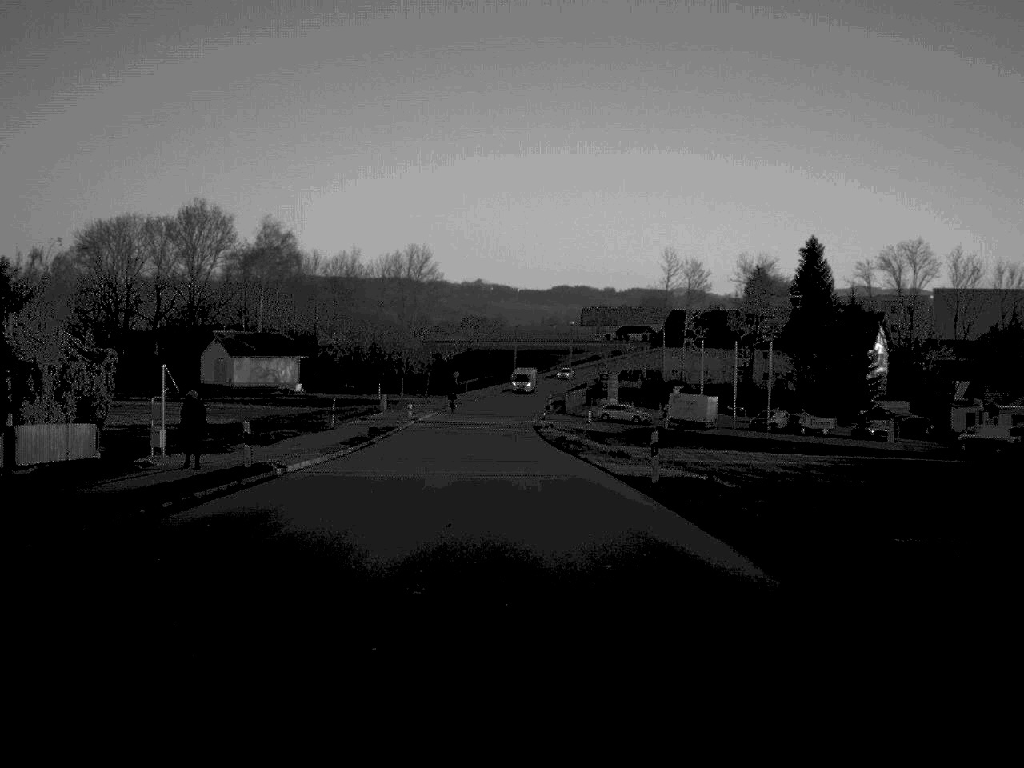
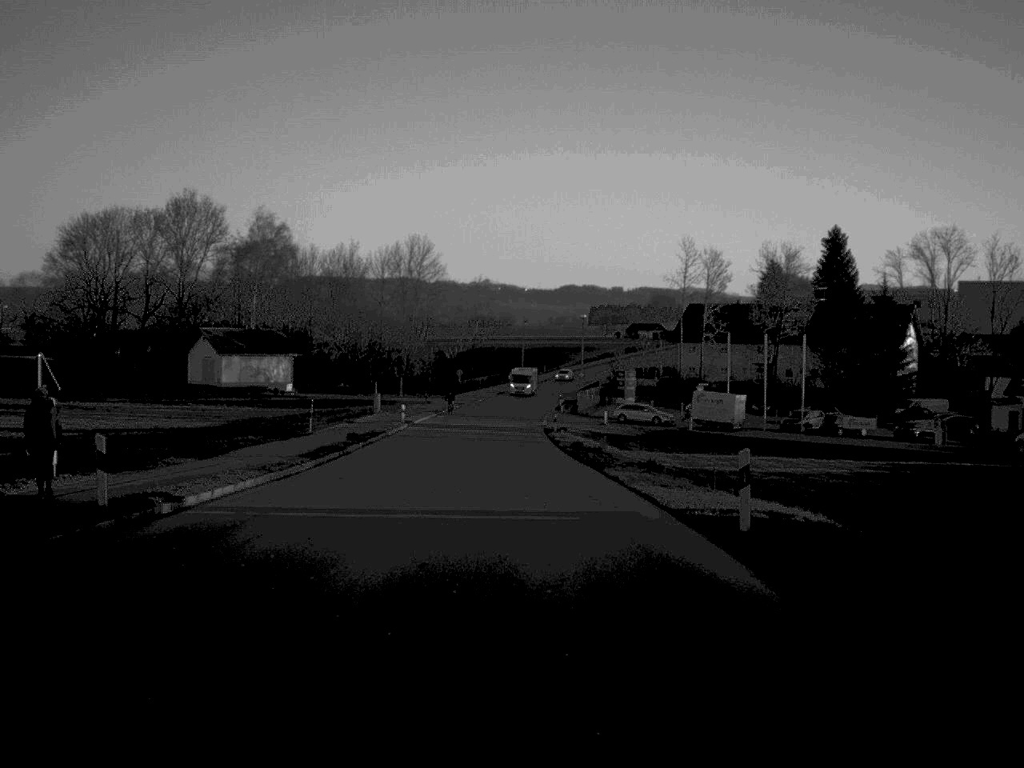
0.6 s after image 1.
(0.0, +9.5) m; 0°
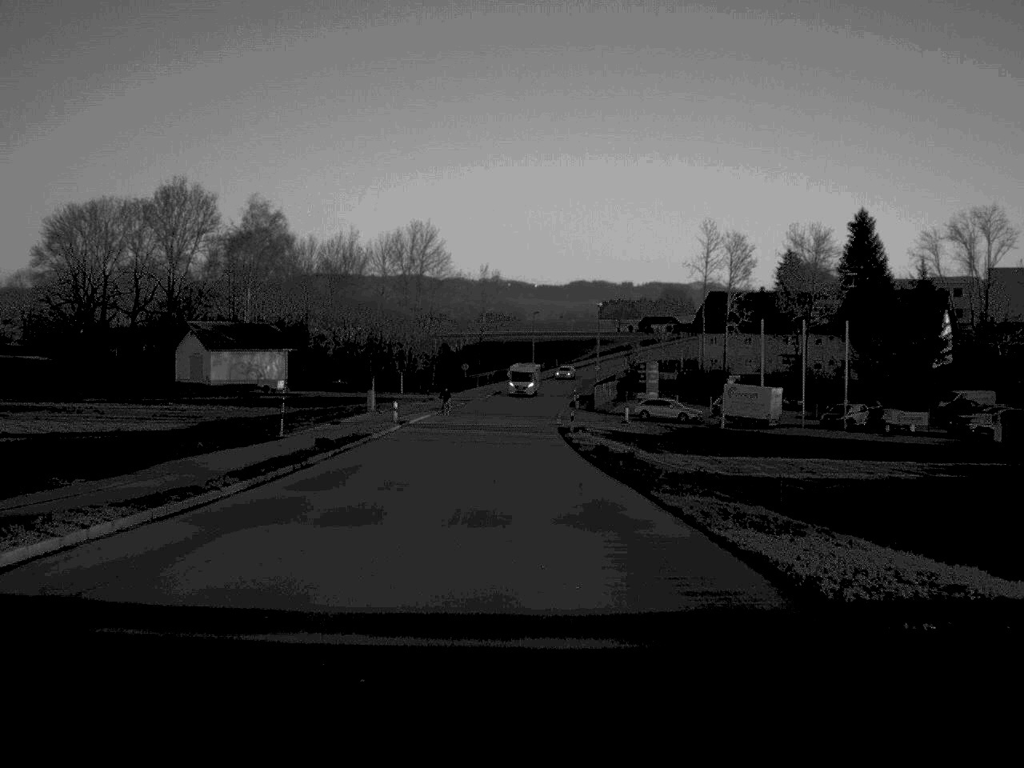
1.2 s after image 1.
(0.0, +9.5) m; 0°
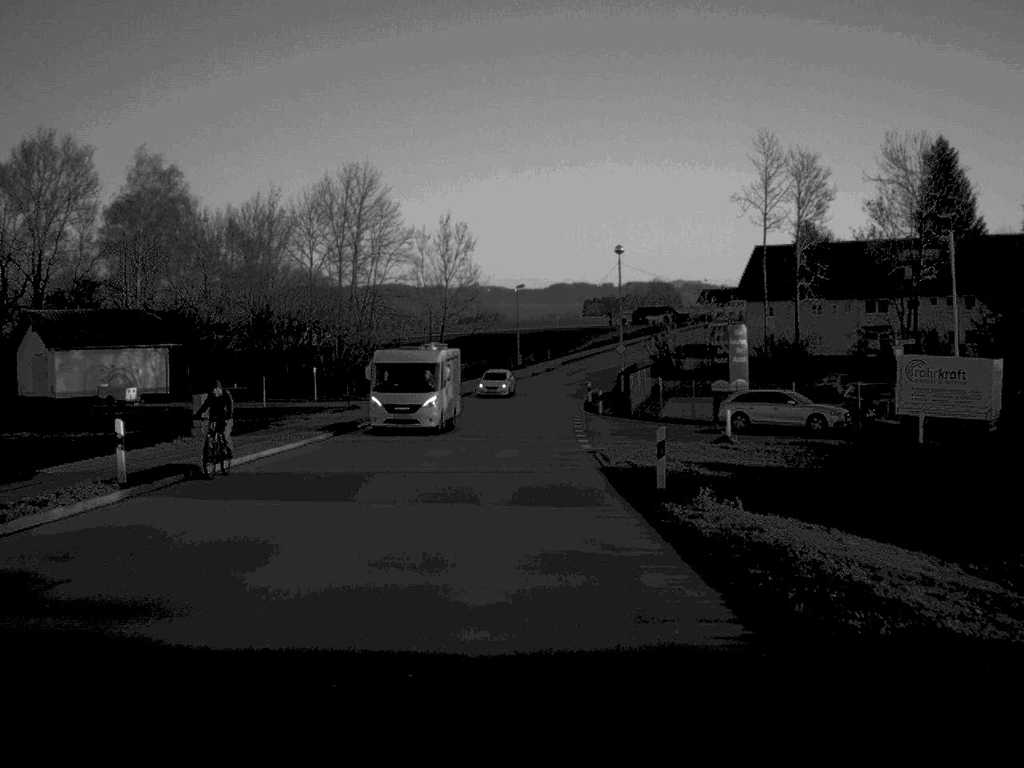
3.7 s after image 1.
(-0.1, +40.3) m; +1°
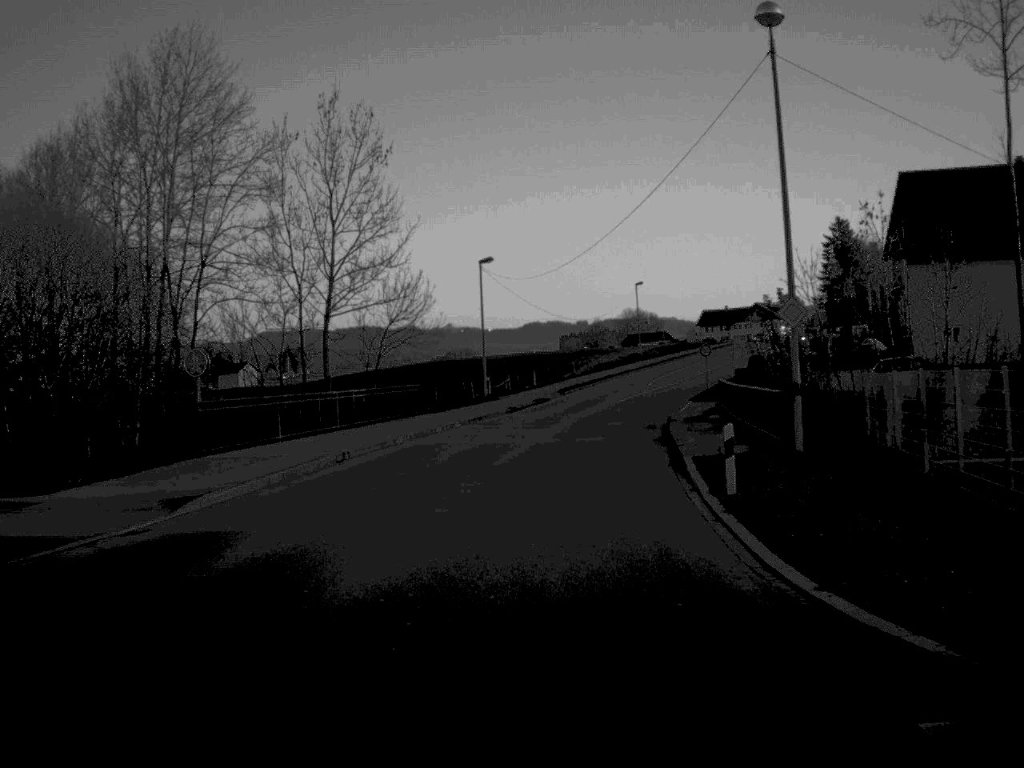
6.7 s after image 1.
(0.0, +49.2) m; +1°
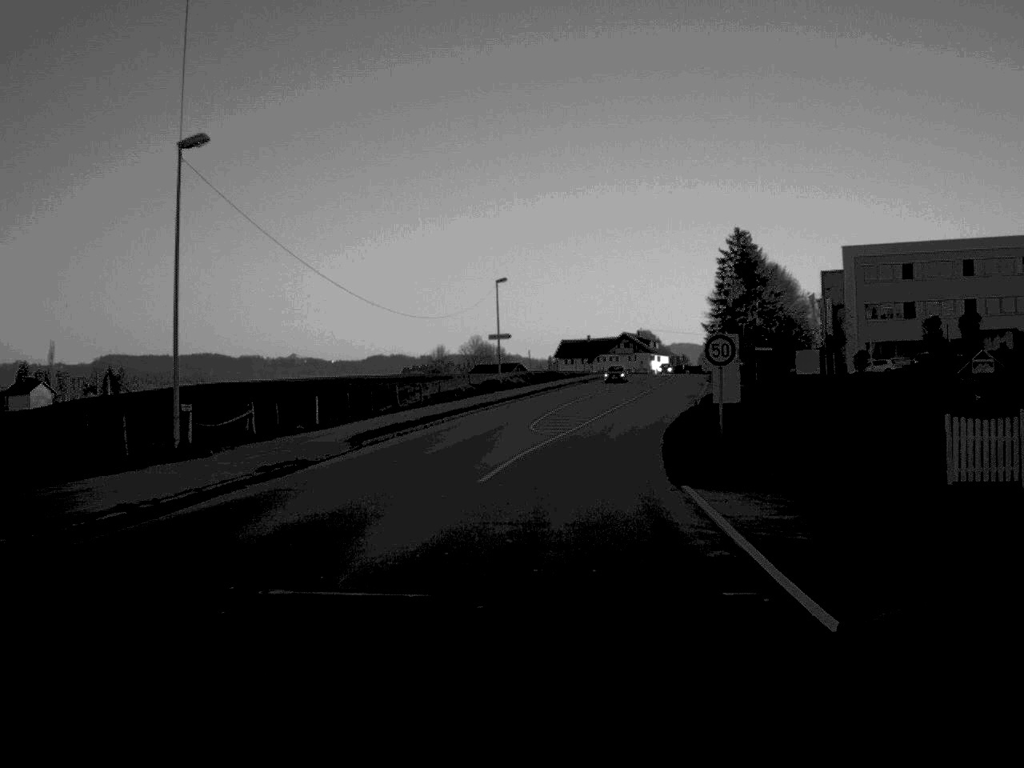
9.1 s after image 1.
(+2.3, +39.0) m; +7°
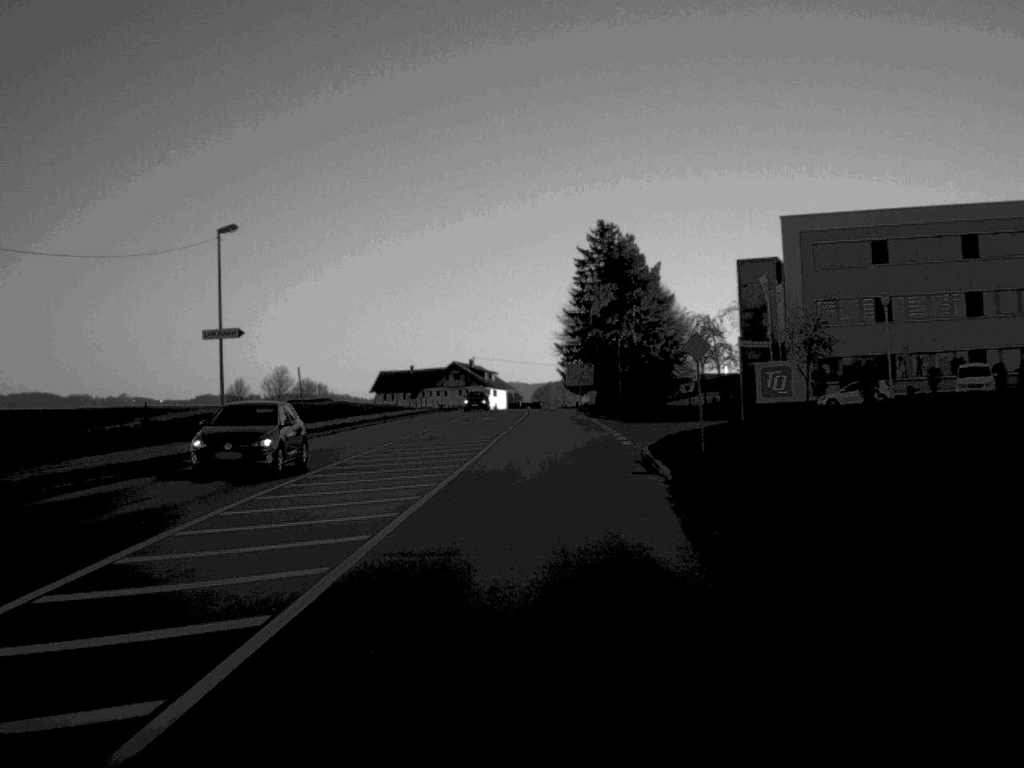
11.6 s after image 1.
(+3.0, +41.9) m; +8°
